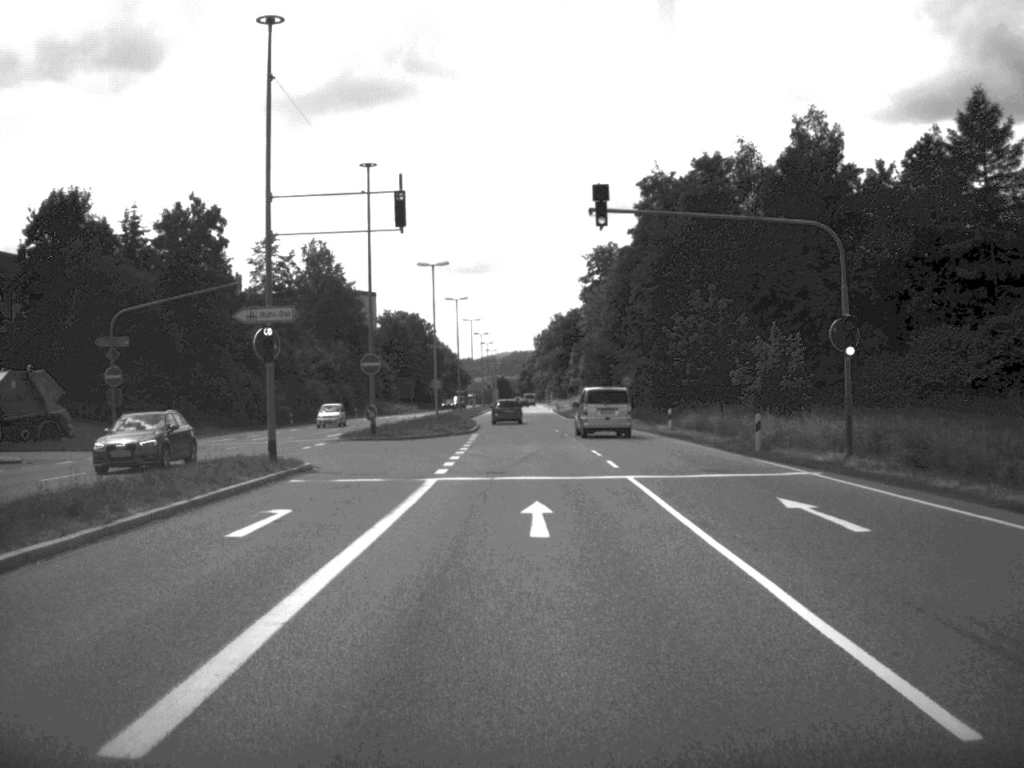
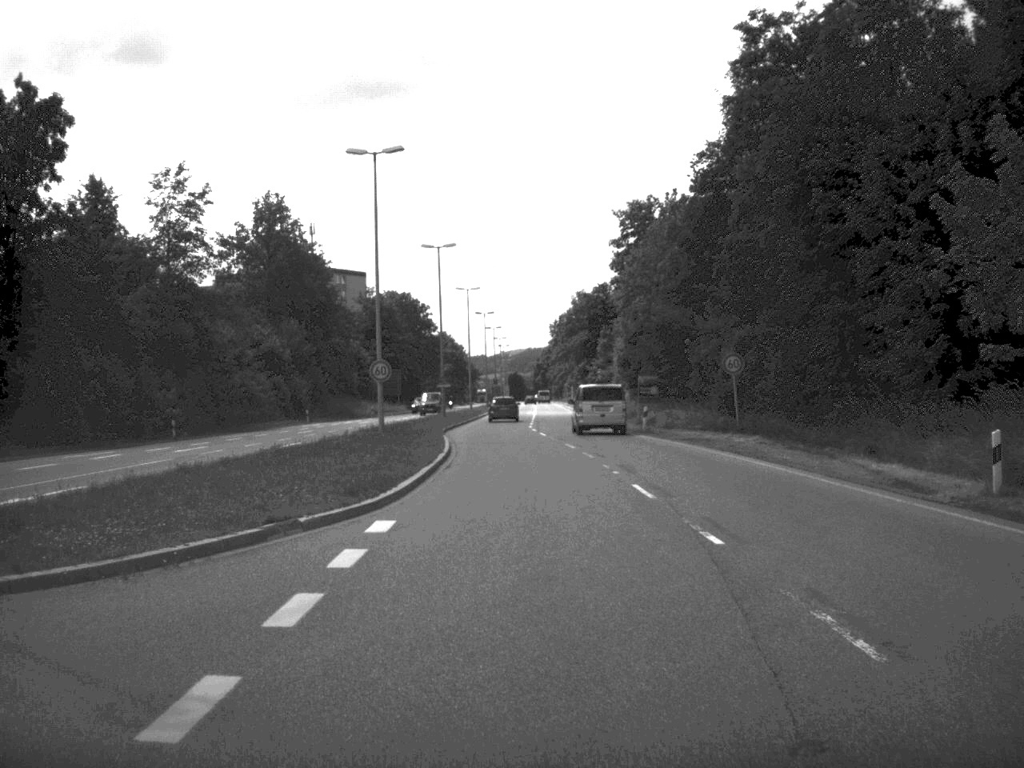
(-0.3, +37.9) m; -1°
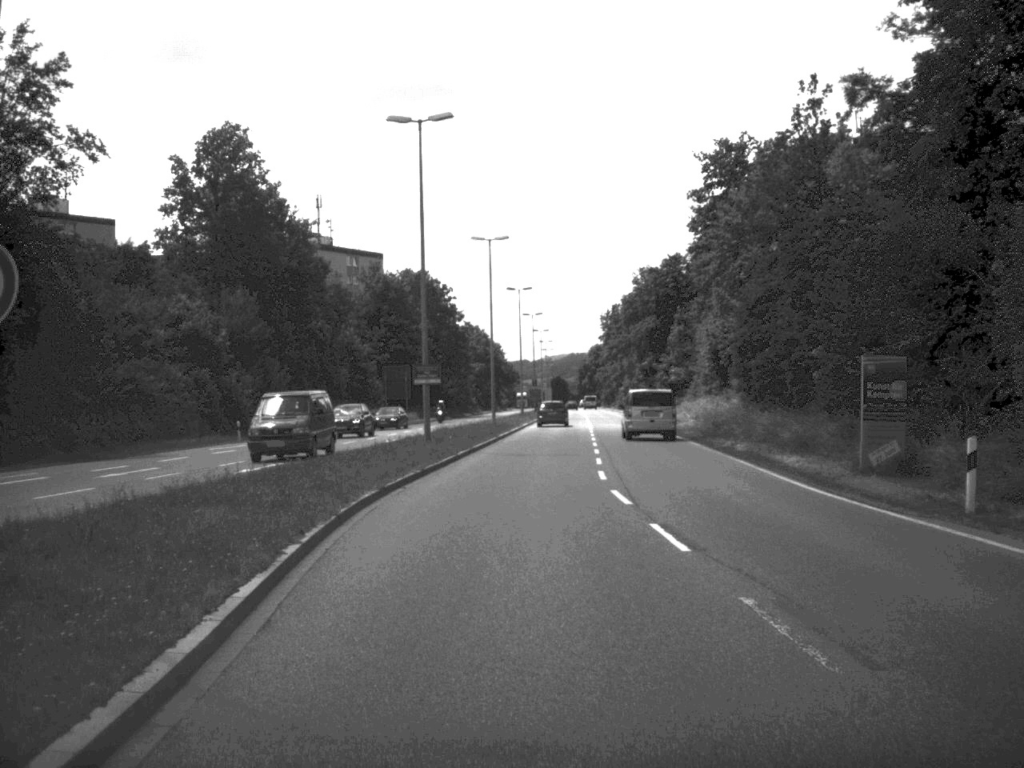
(-0.5, +35.2) m; -2°
